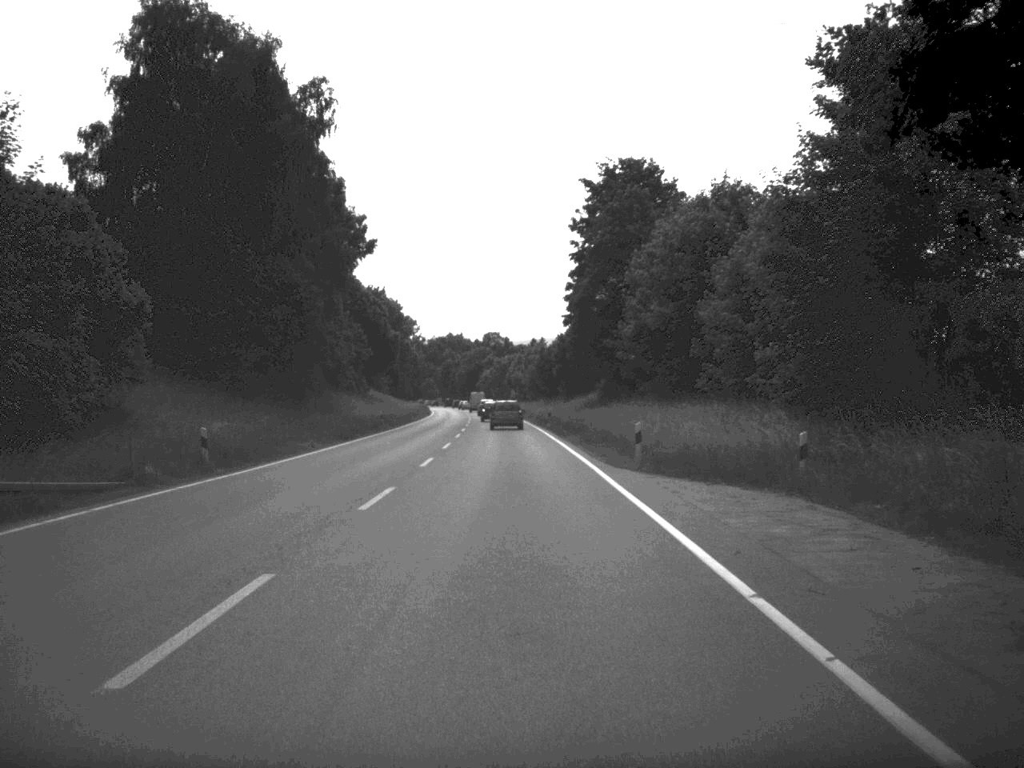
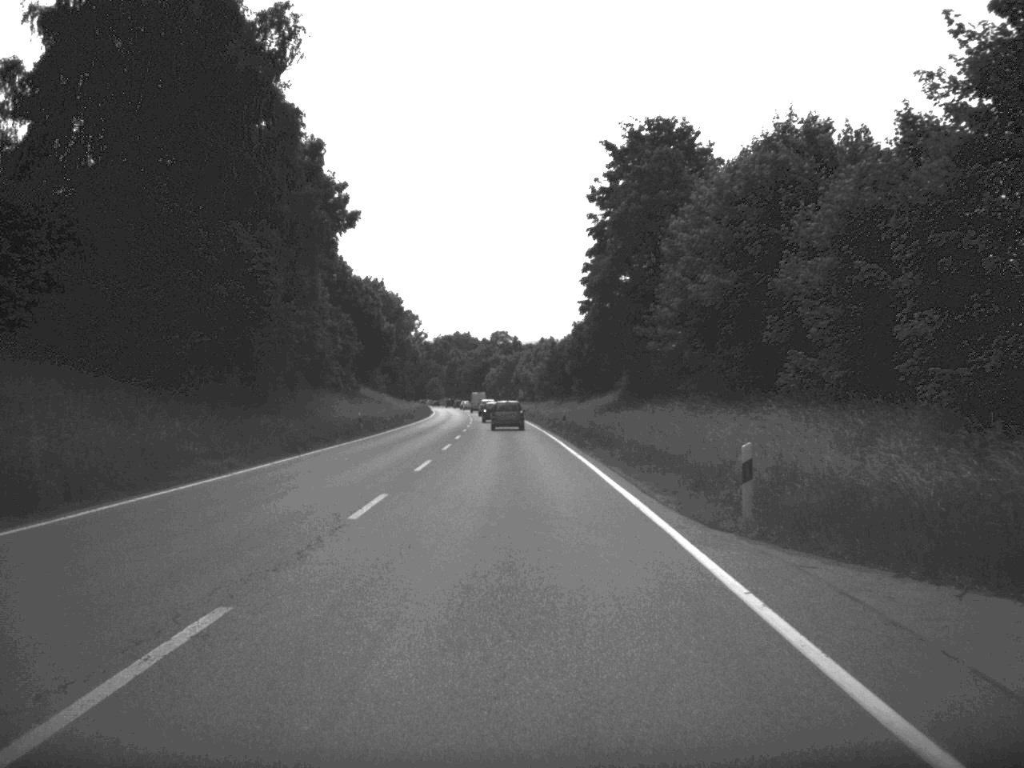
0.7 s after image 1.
(0.0, +13.3) m; 0°
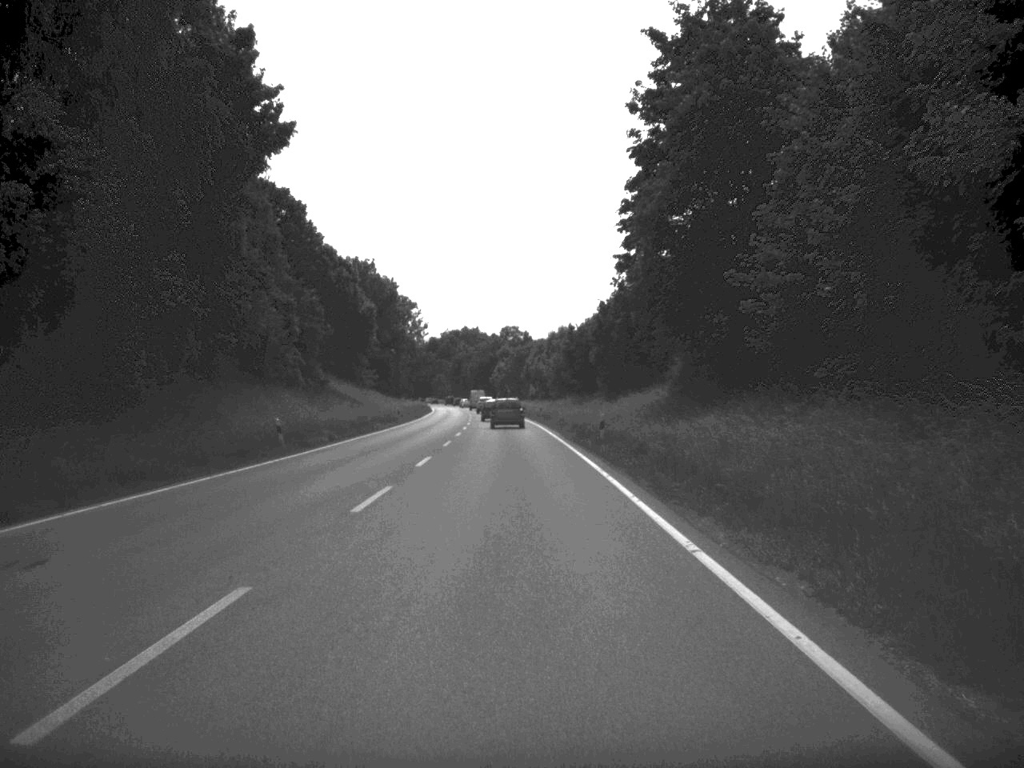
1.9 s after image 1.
(-0.1, +22.9) m; -1°
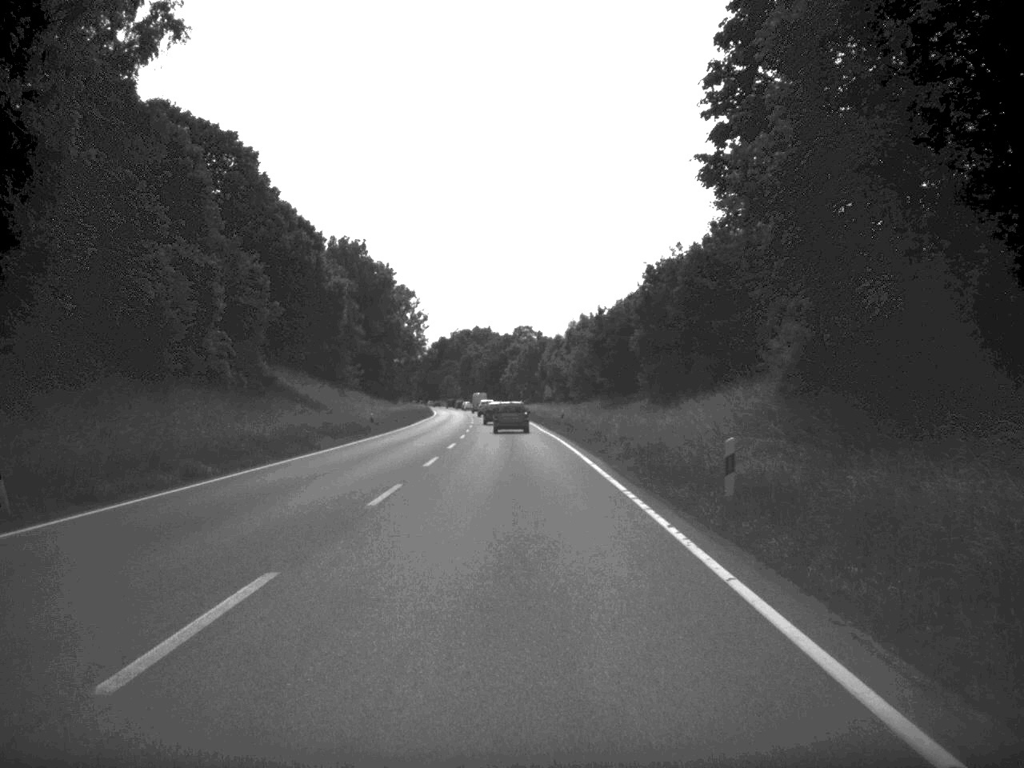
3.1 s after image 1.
(-0.1, +22.4) m; -1°
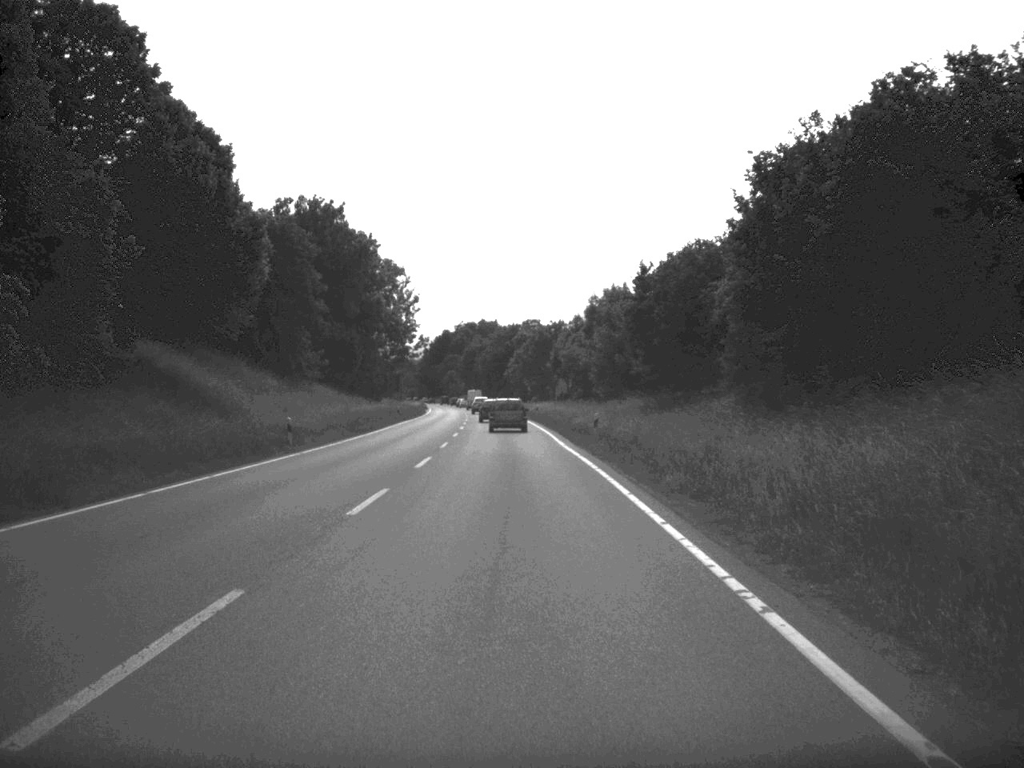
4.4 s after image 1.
(-0.1, +25.1) m; 0°
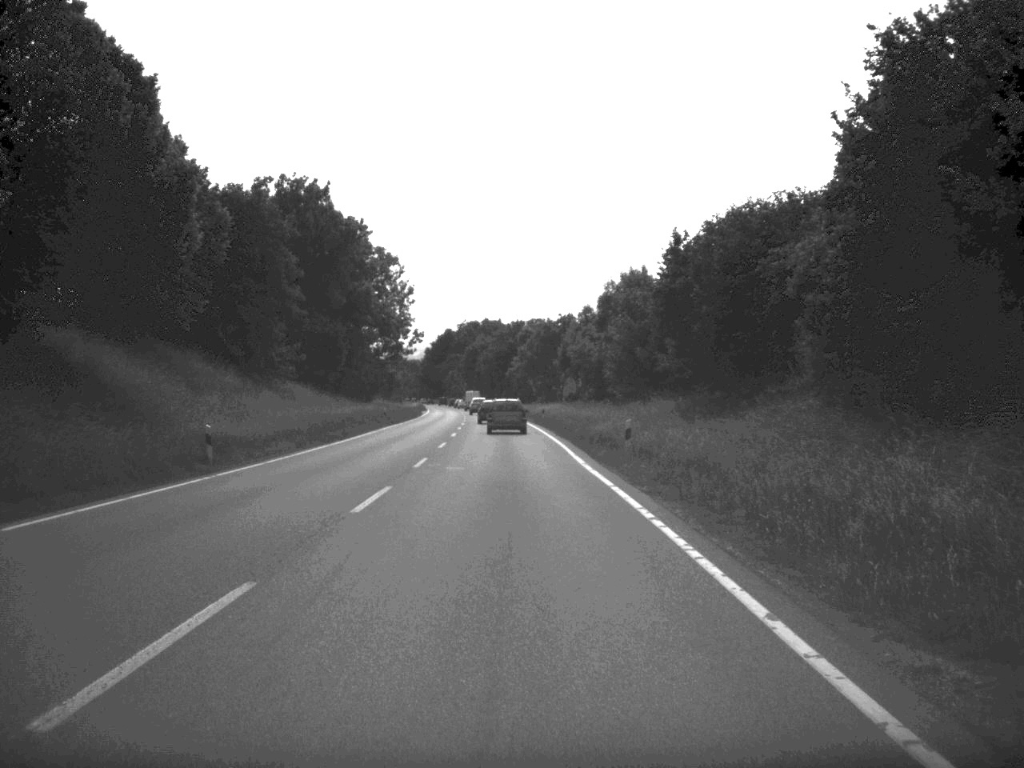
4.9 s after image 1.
(0.0, +11.2) m; 0°
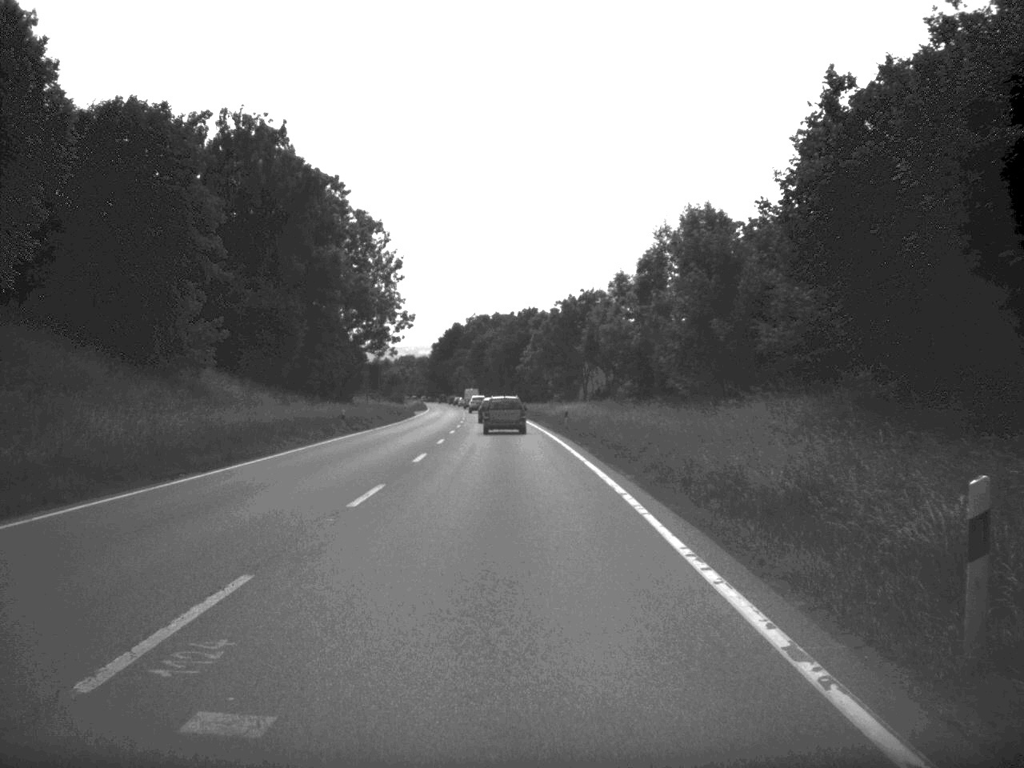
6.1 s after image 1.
(-0.1, +22.8) m; -1°
